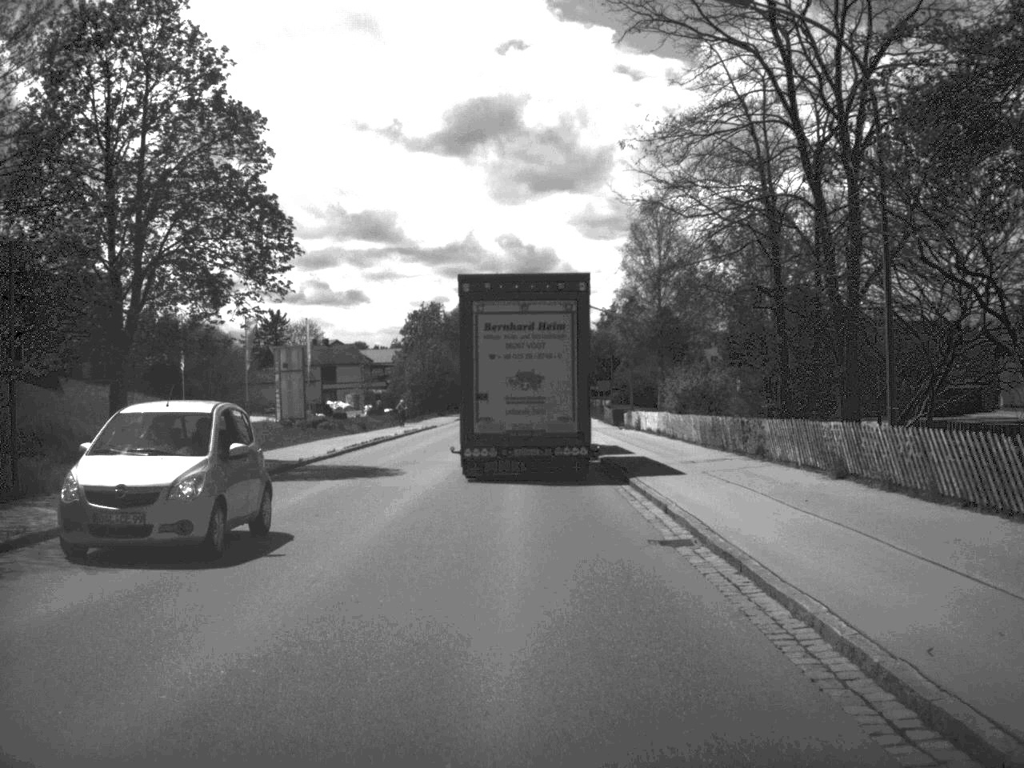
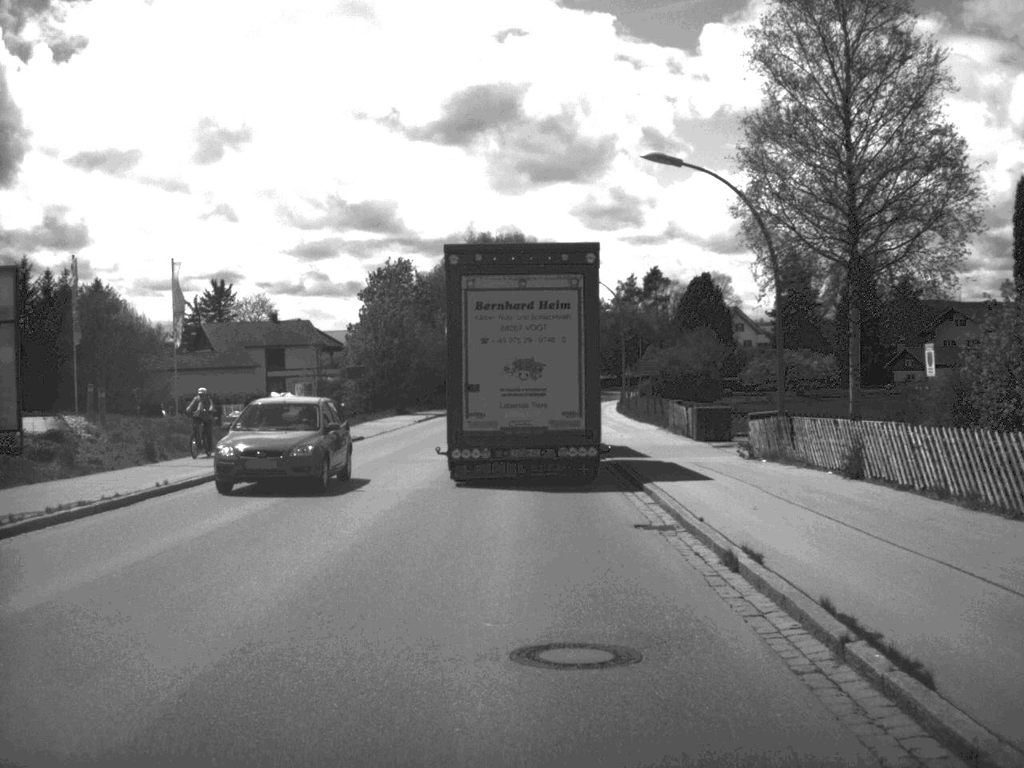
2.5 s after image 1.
(0.0, +36.1) m; 0°
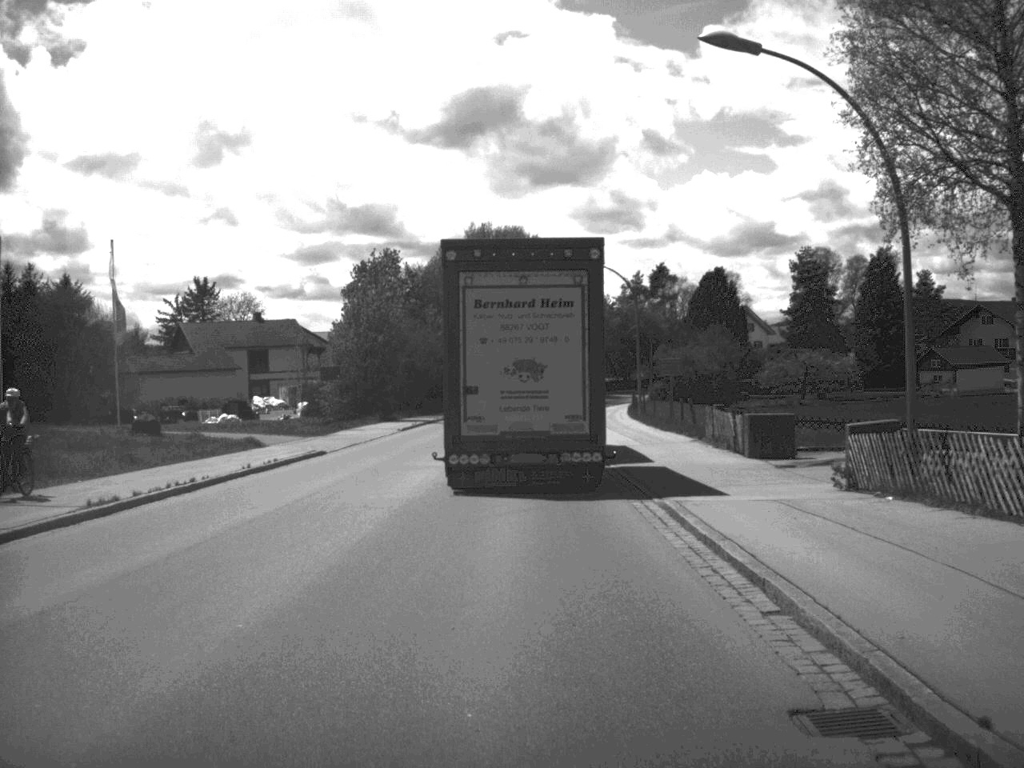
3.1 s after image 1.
(0.0, +8.7) m; 0°
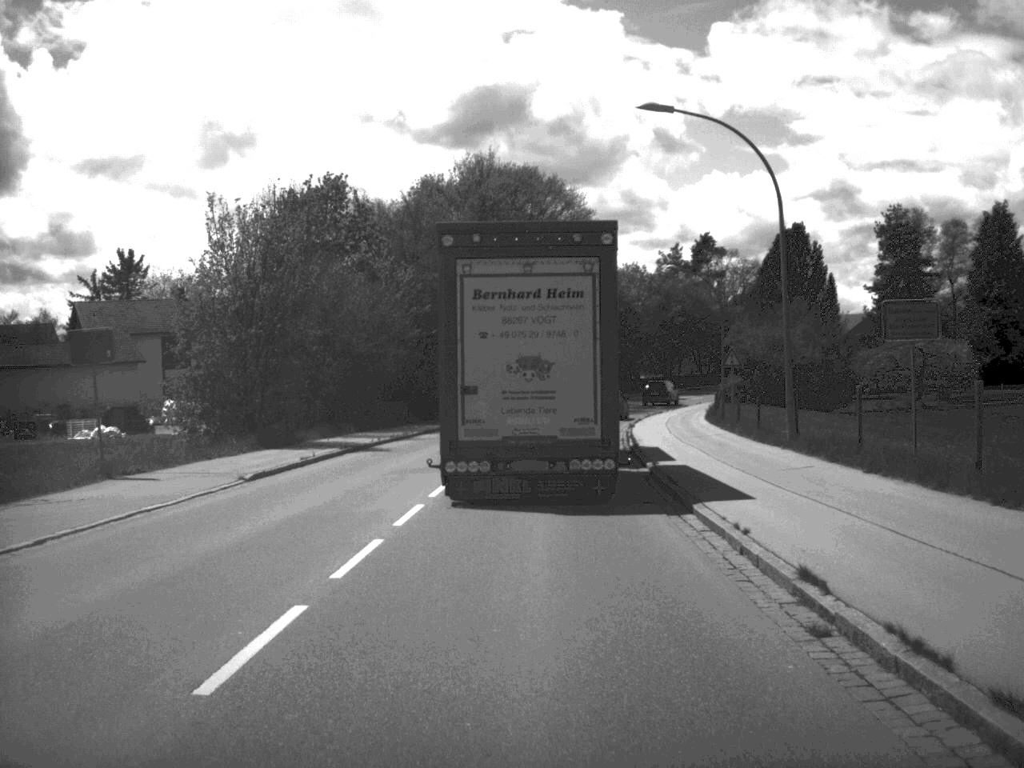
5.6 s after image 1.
(-0.2, +32.5) m; -1°
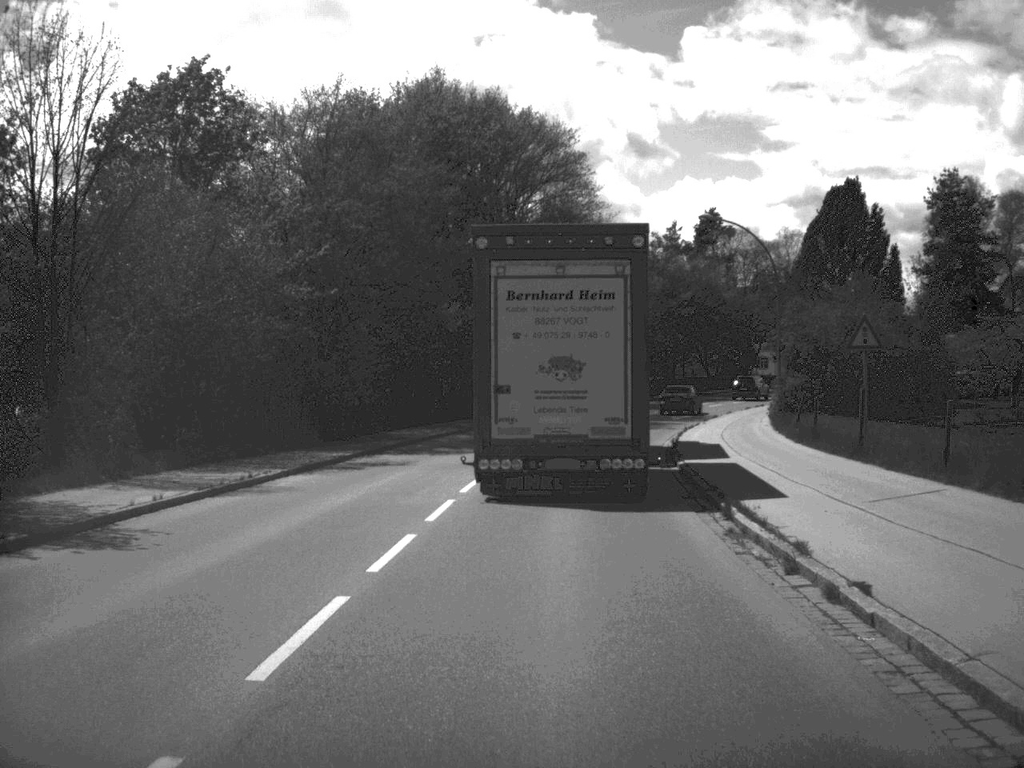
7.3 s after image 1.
(+0.1, +21.8) m; +1°
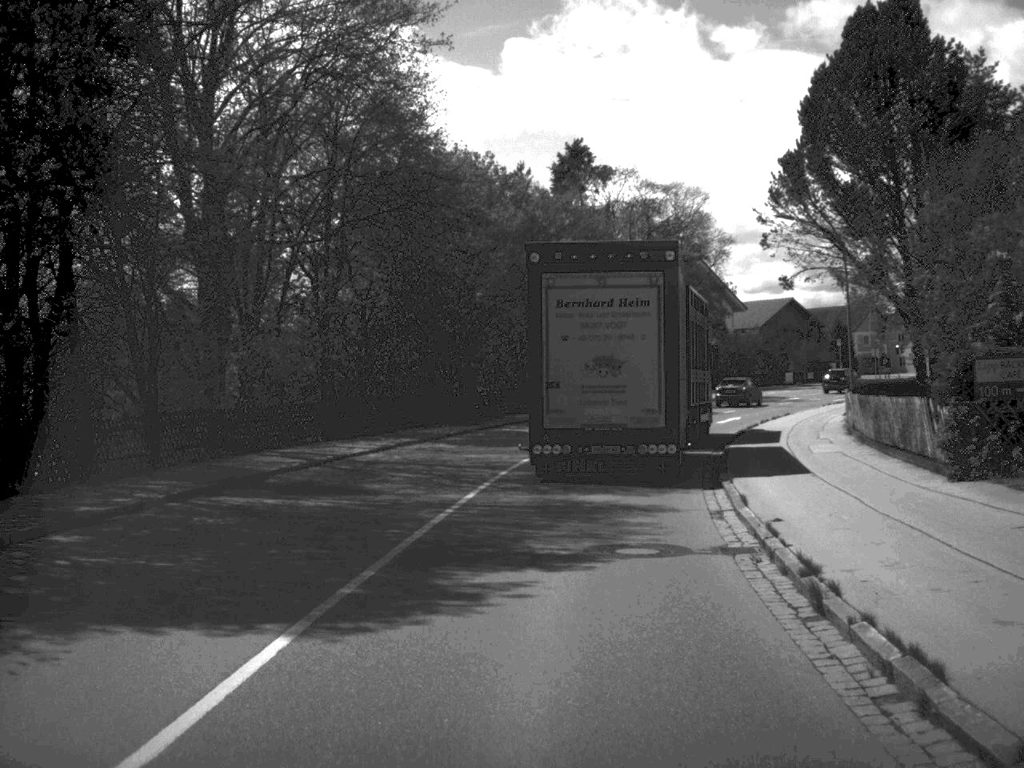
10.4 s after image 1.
(+2.1, +36.4) m; +8°
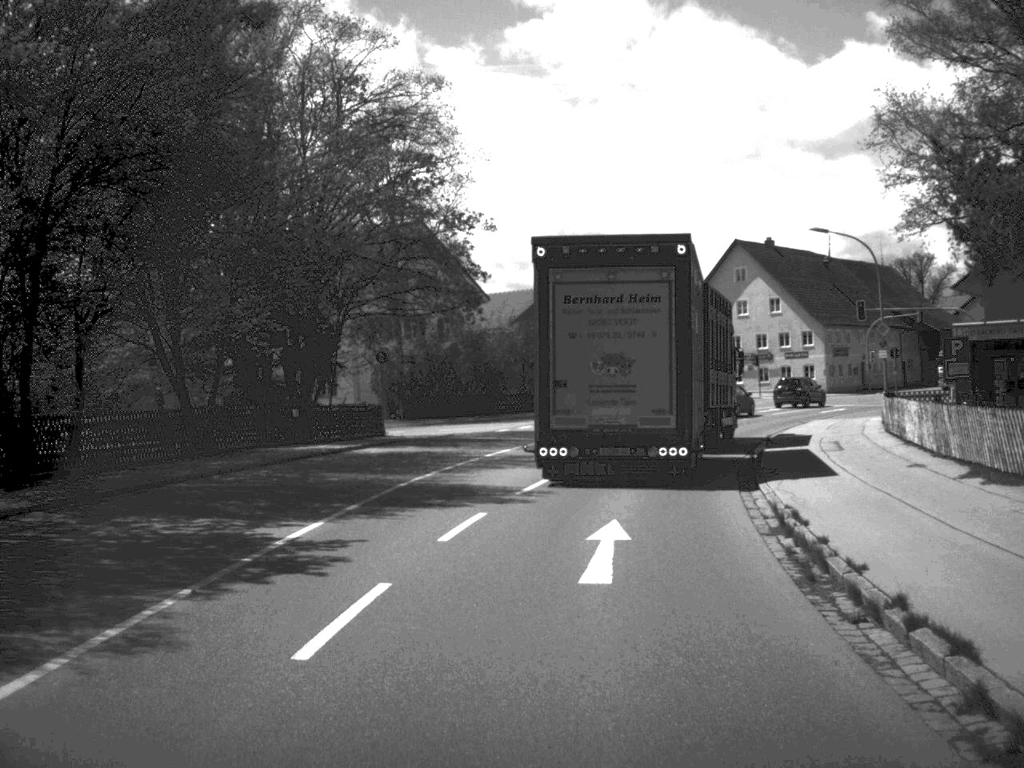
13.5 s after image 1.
(+3.7, +36.4) m; +13°
